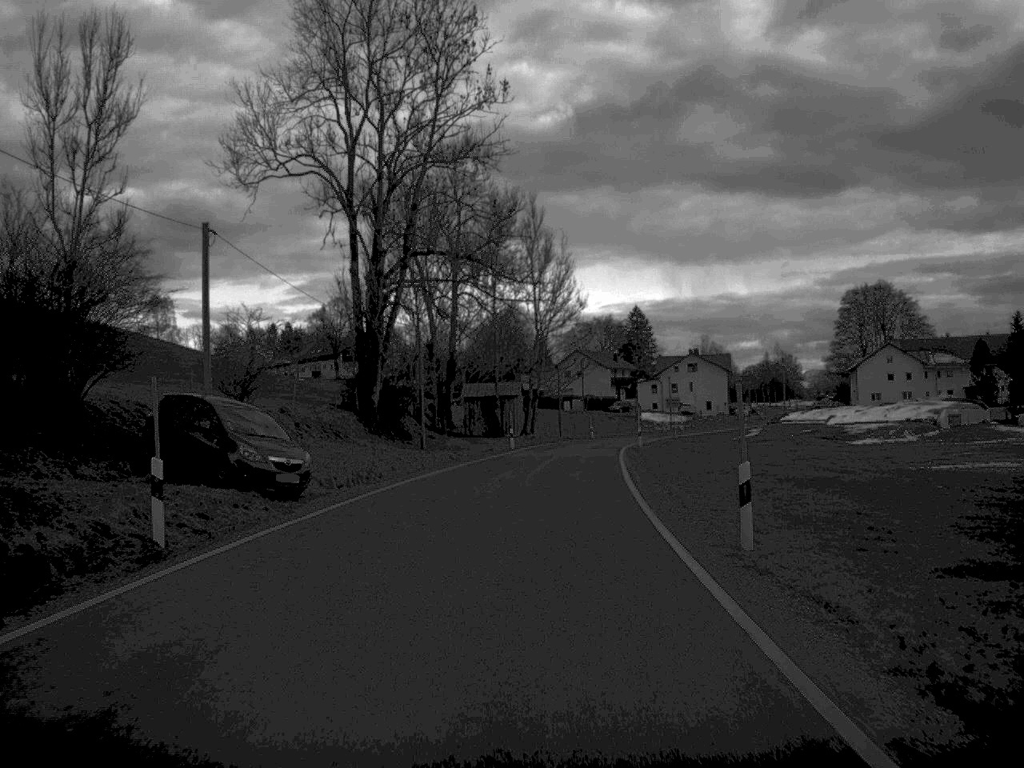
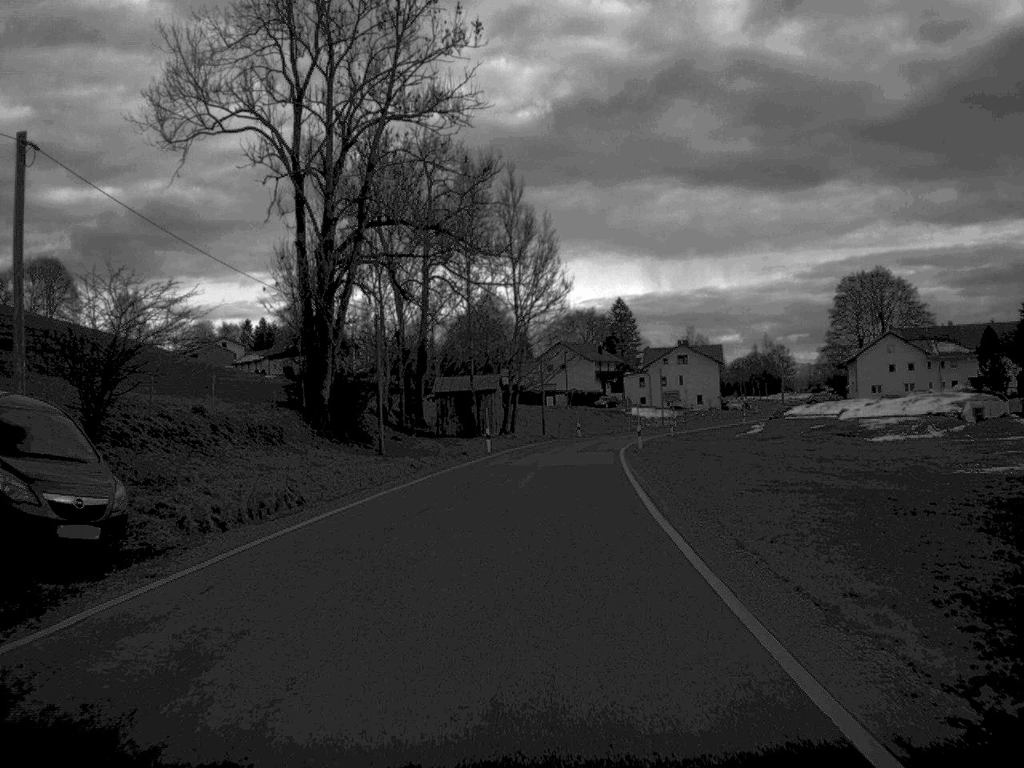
(+0.1, +9.9) m; +1°
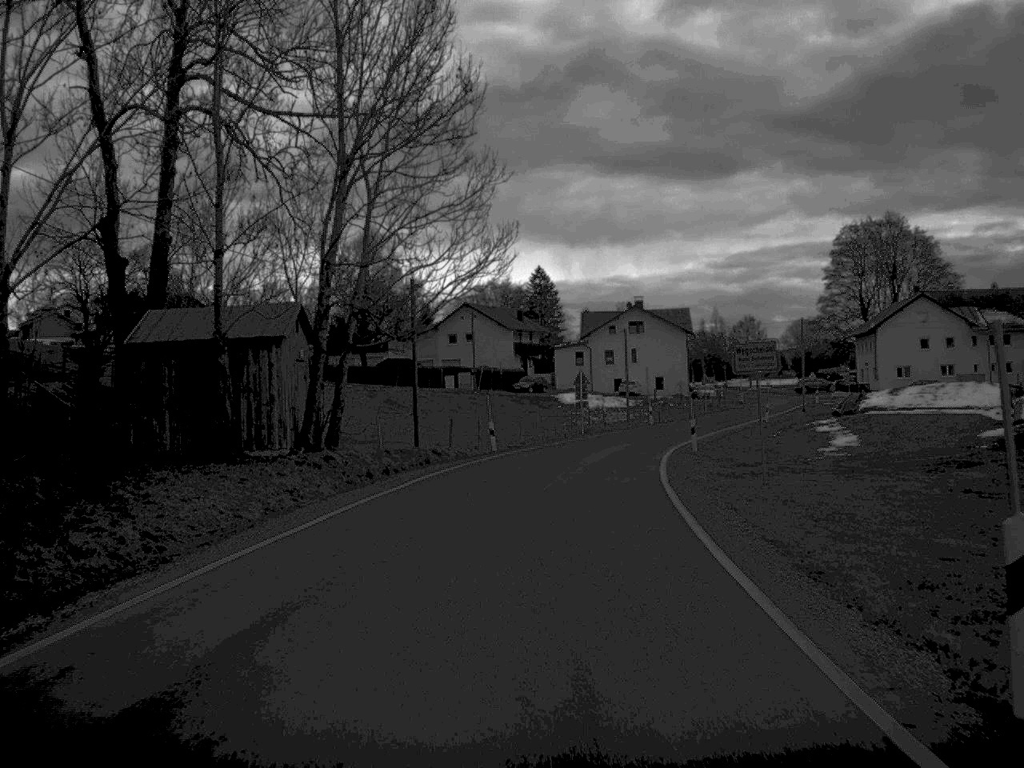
(+1.7, +47.5) m; +4°
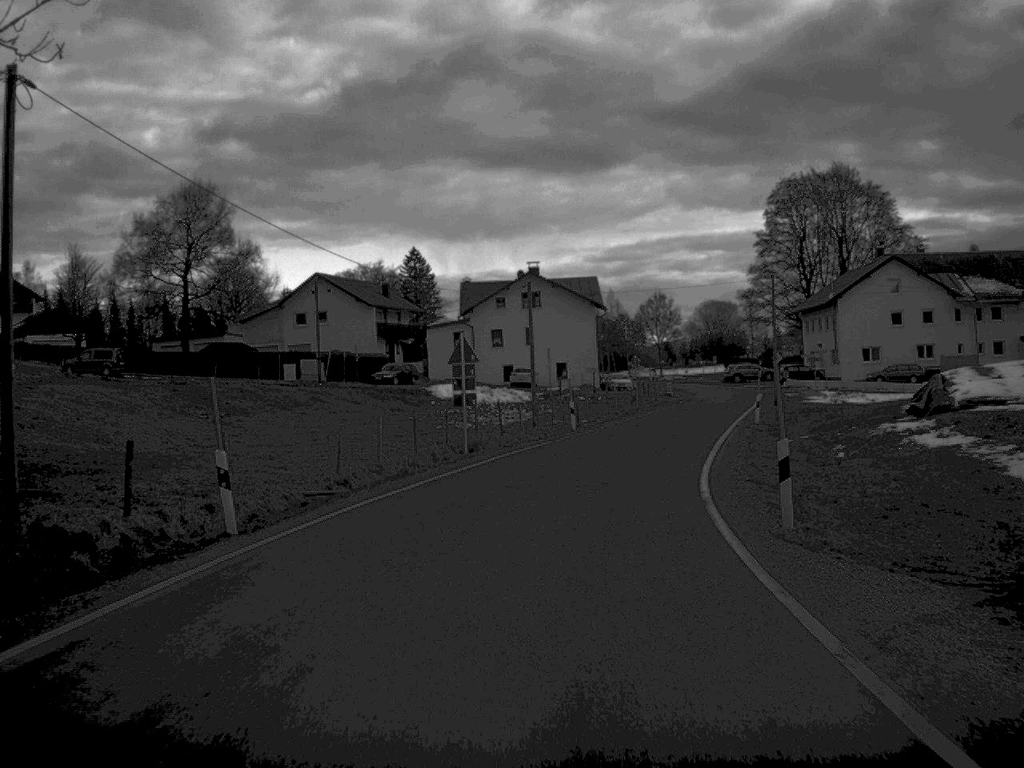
(+1.0, +26.4) m; +5°
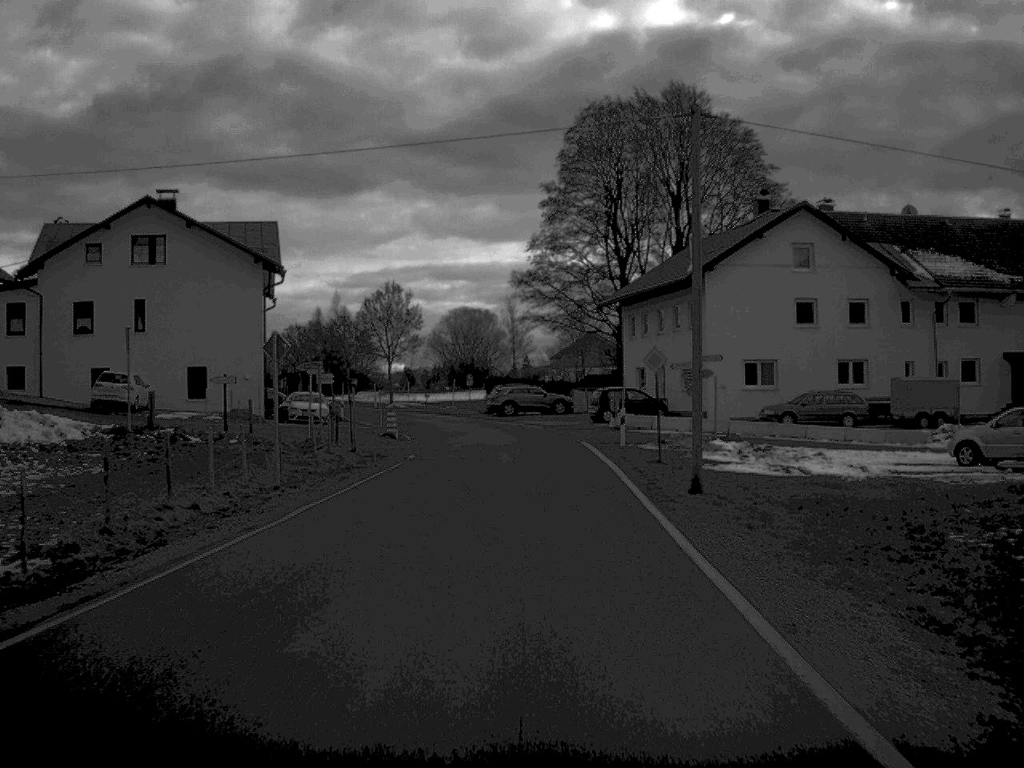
(+5.1, +43.1) m; +11°
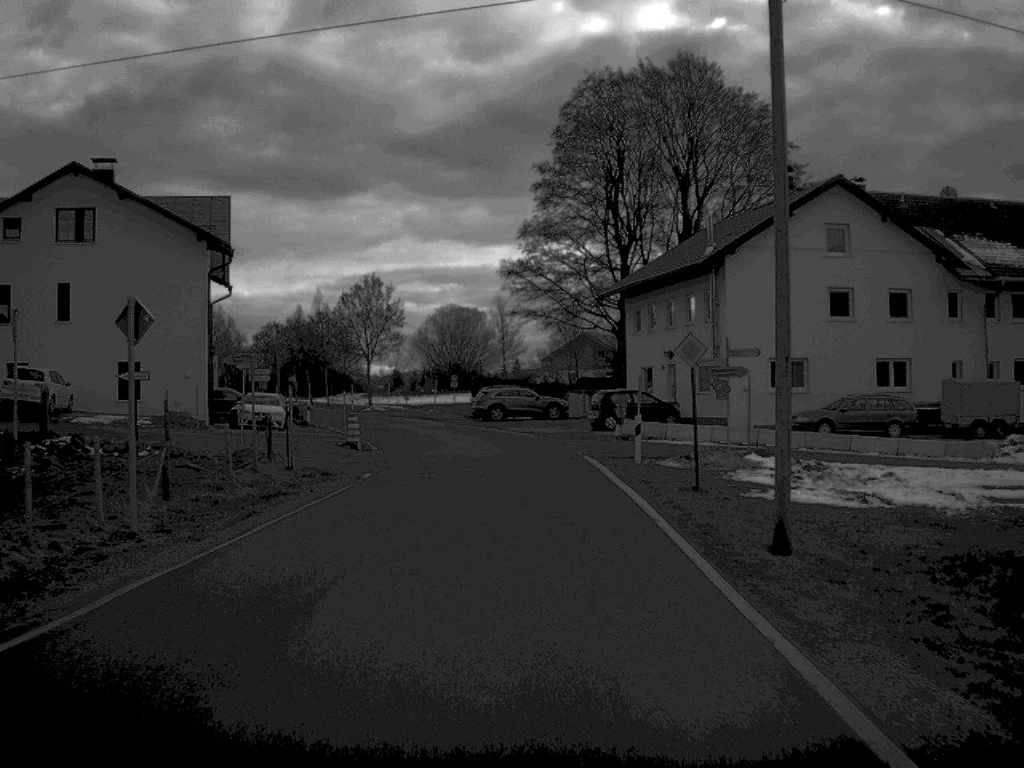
(0.0, +7.8) m; 0°
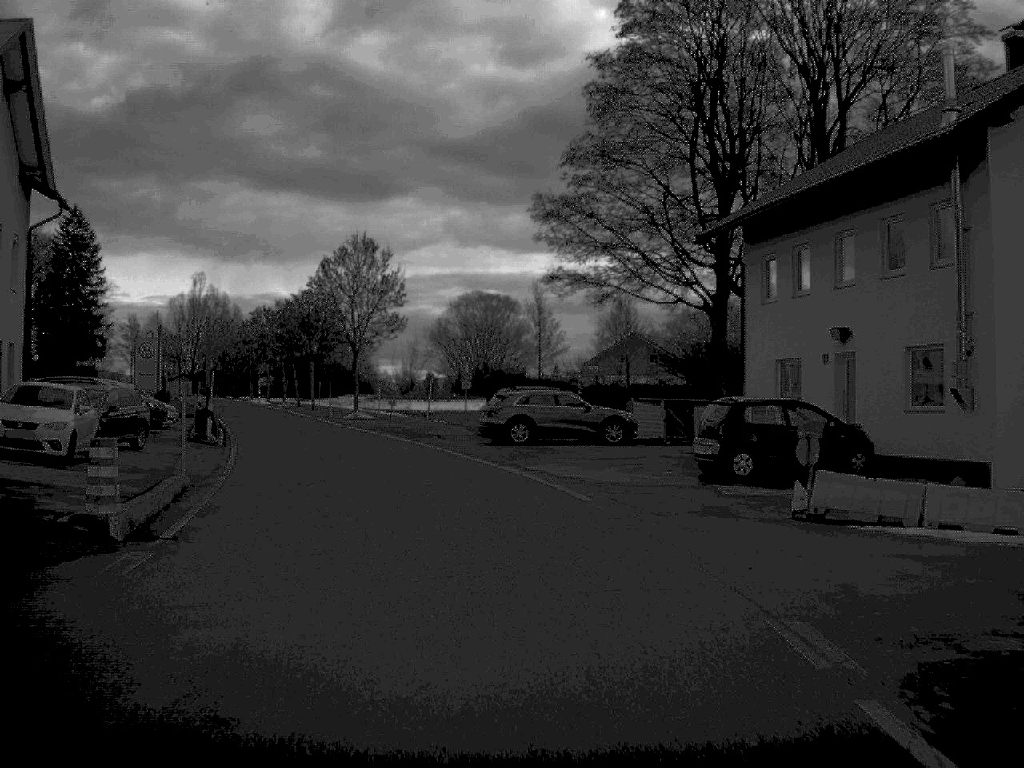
(-0.1, +24.5) m; -2°
